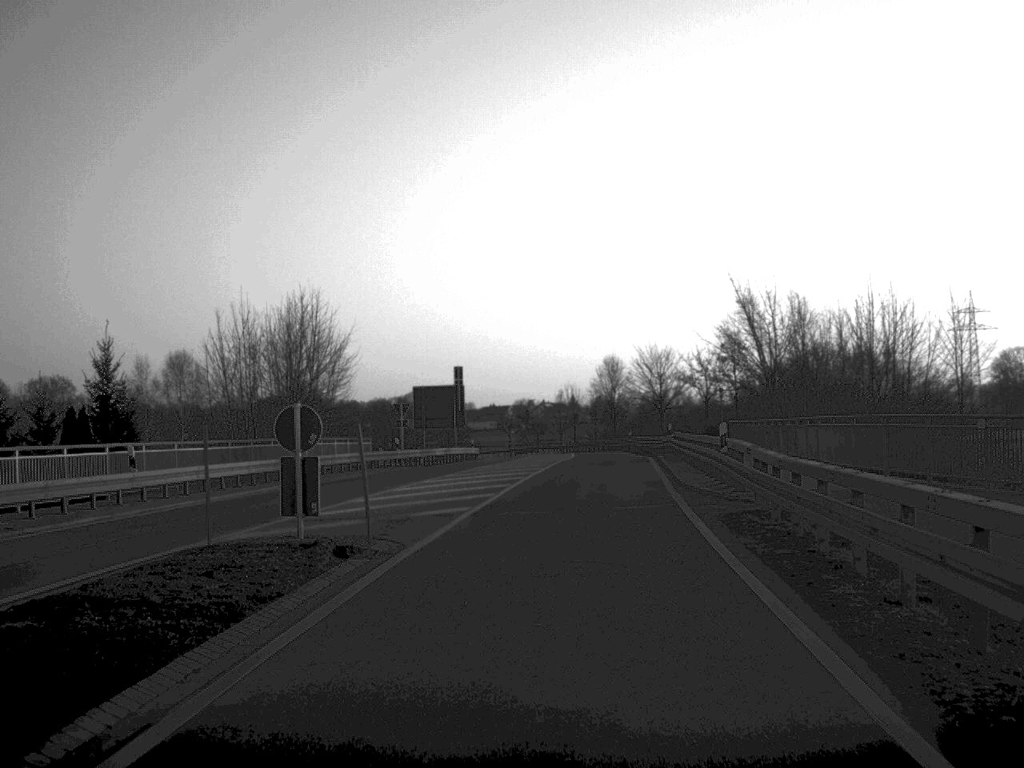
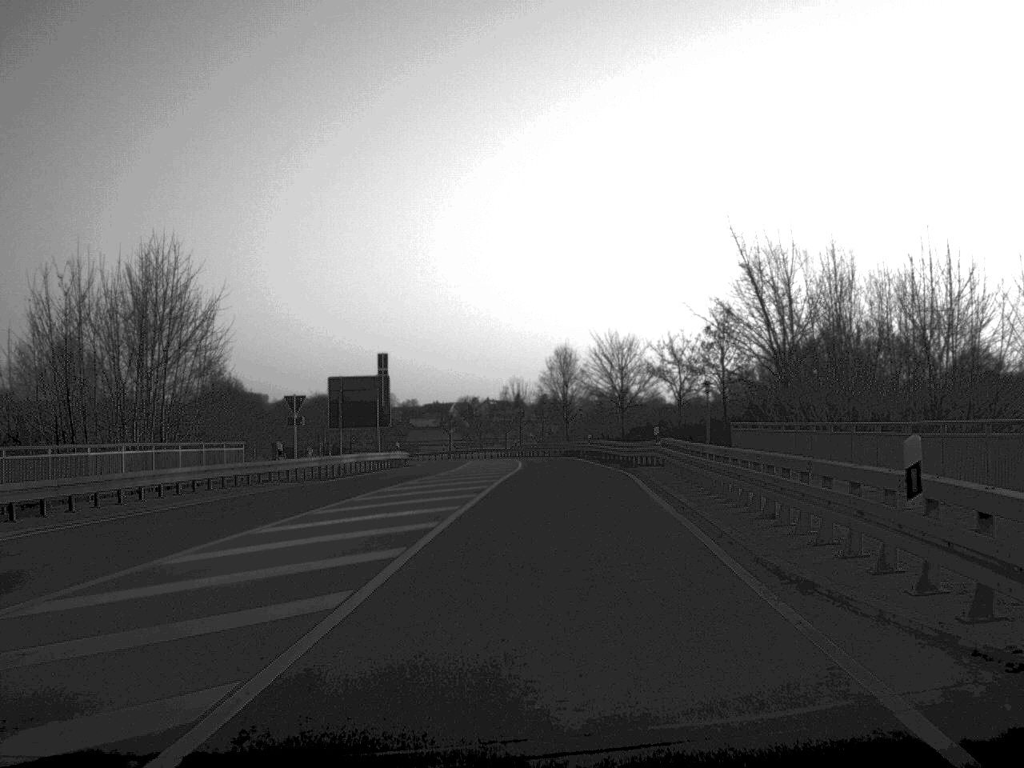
(+0.3, +15.0) m; +2°
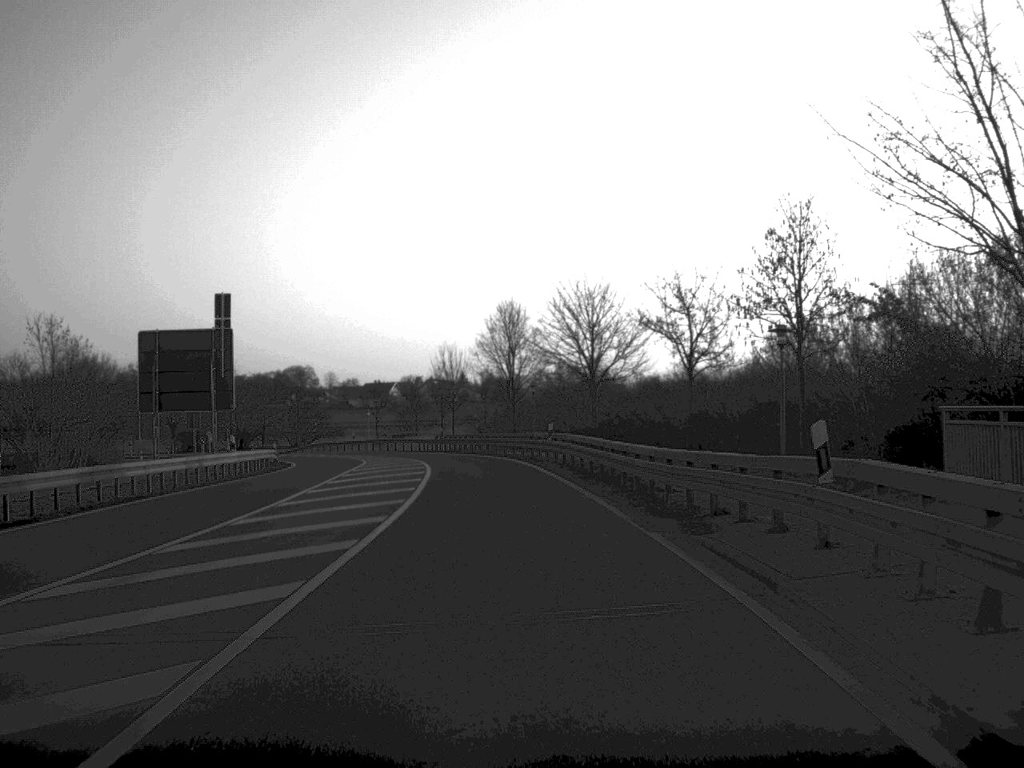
(+0.8, +27.6) m; +2°
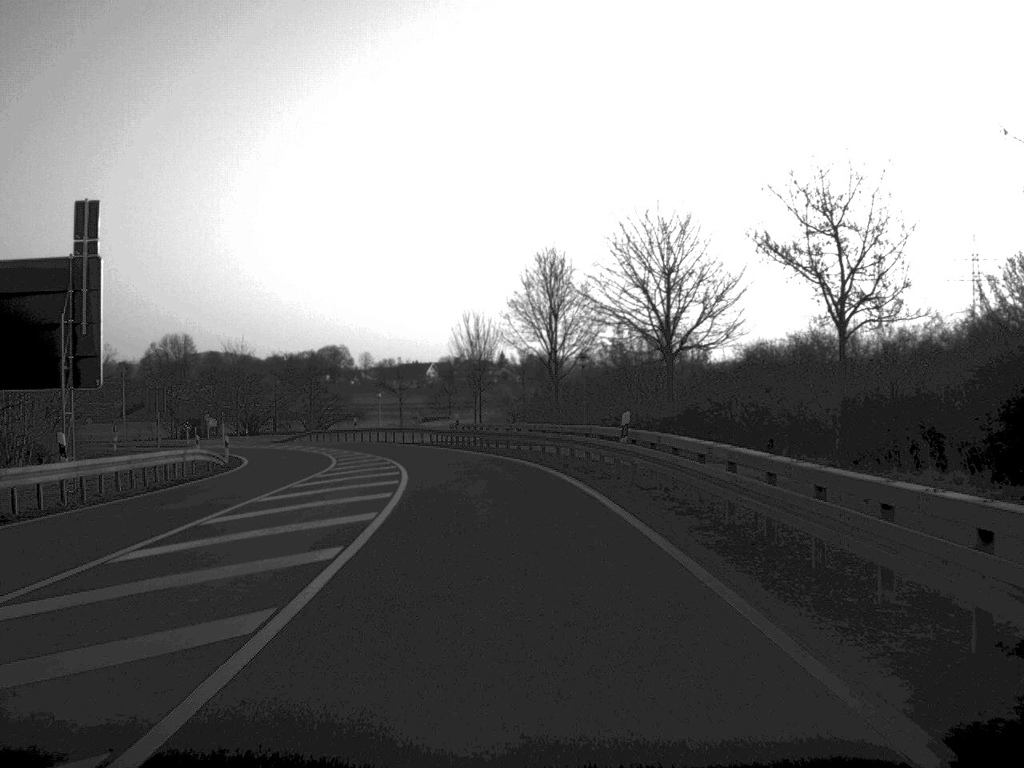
(-0.2, +18.6) m; -2°
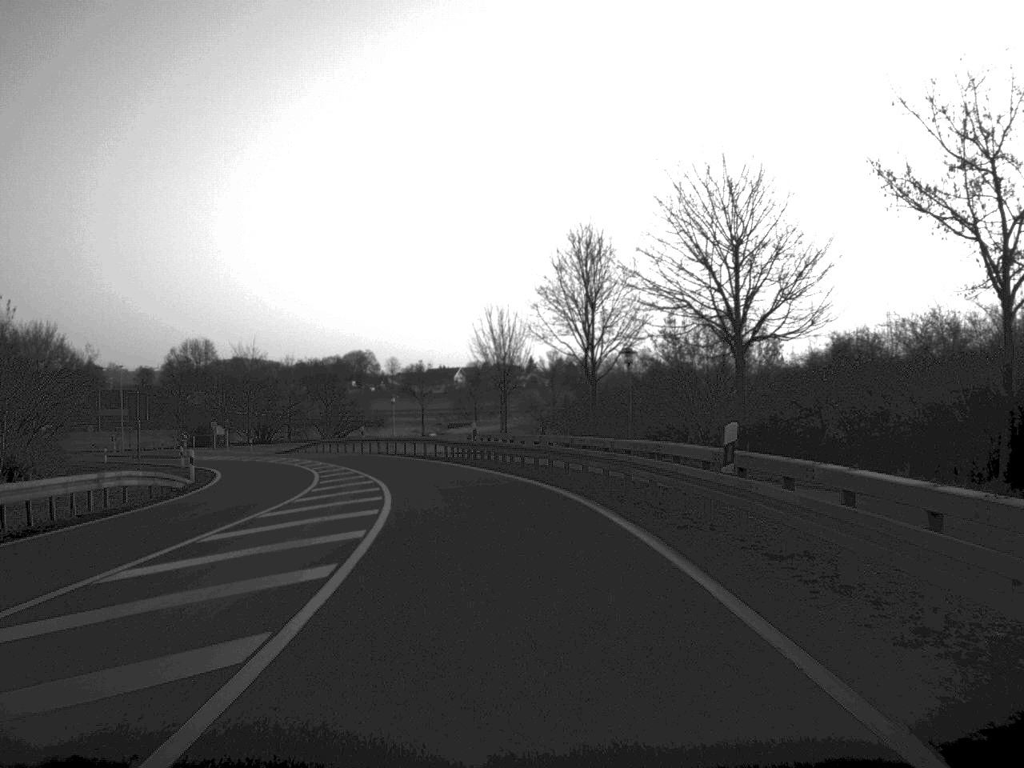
(-0.1, +9.1) m; -1°
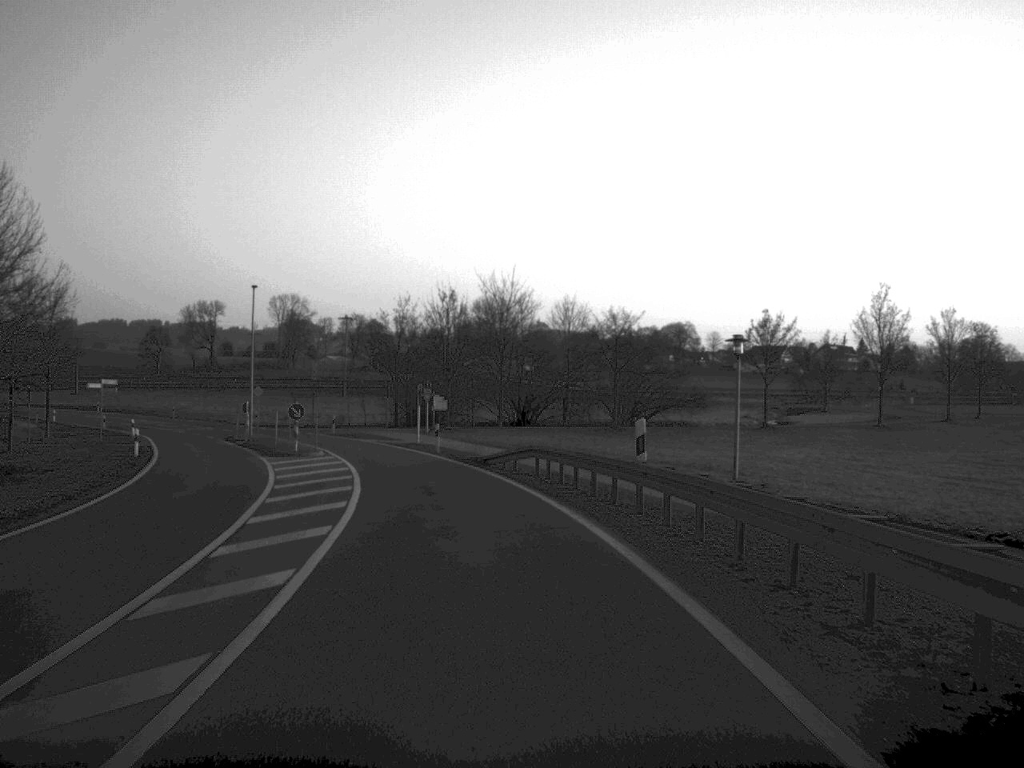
(-5.3, +47.5) m; -14°
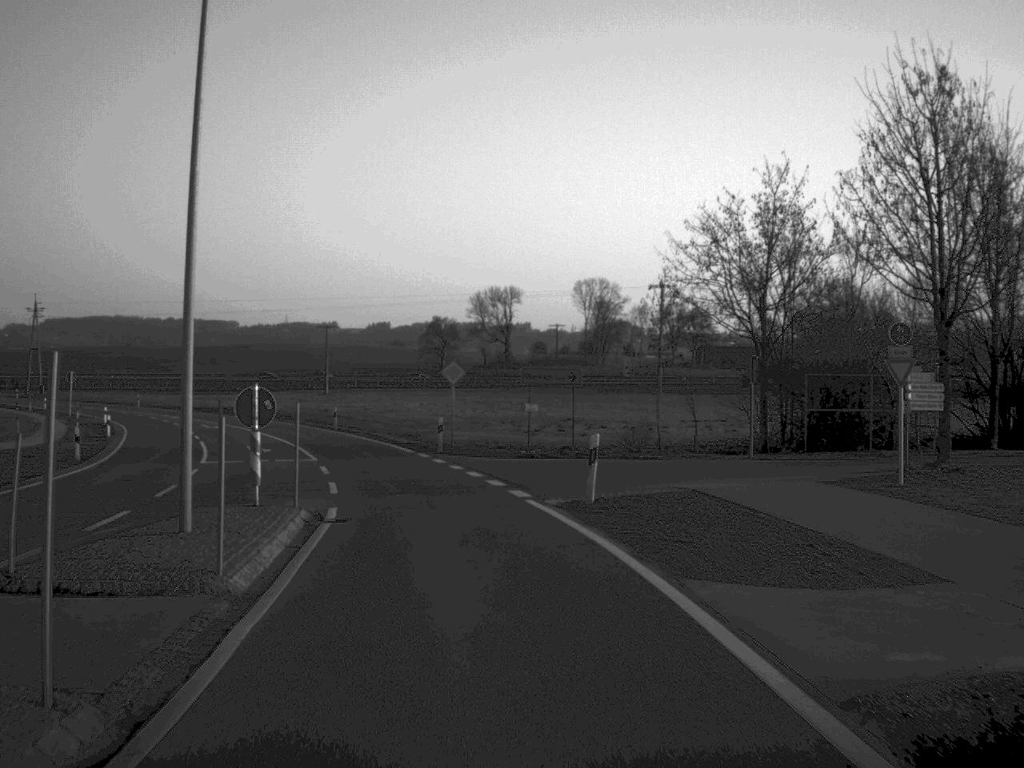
(-6.4, +51.2) m; -14°
